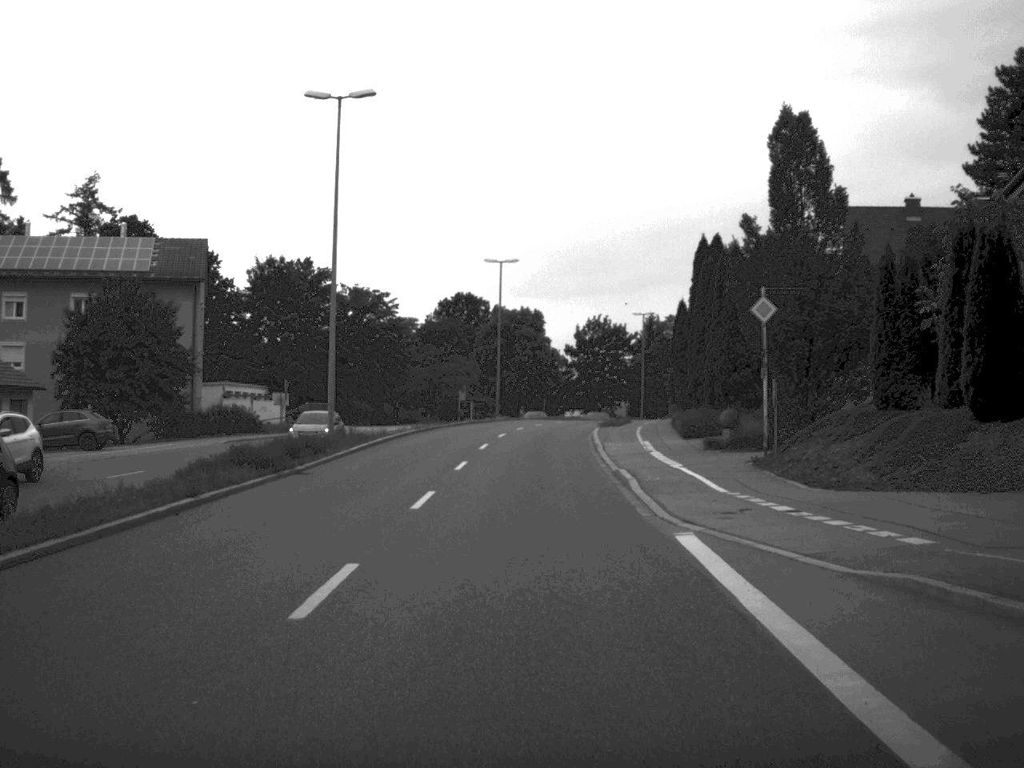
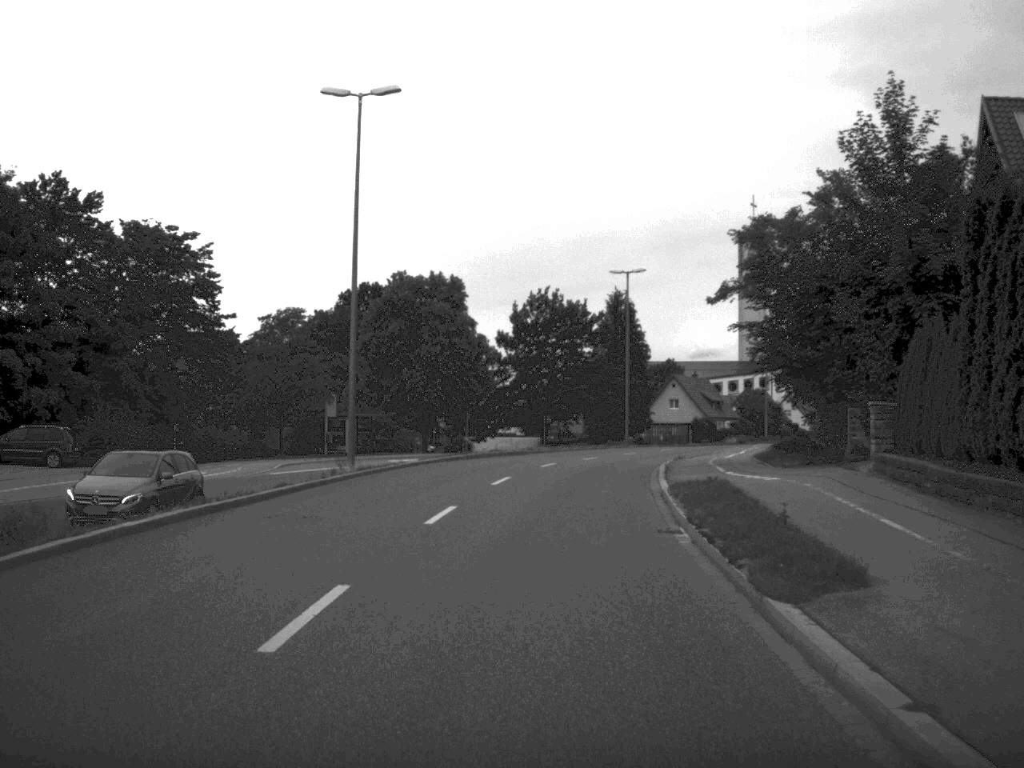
(+0.7, +45.4) m; +3°
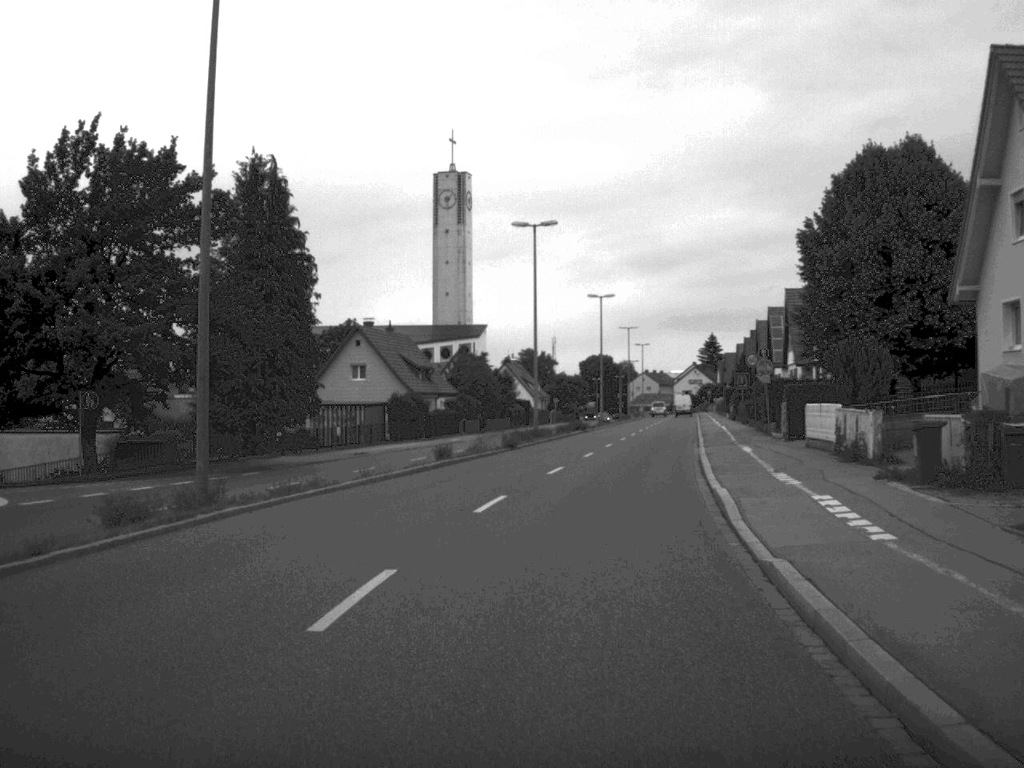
(+5.4, +51.6) m; +14°
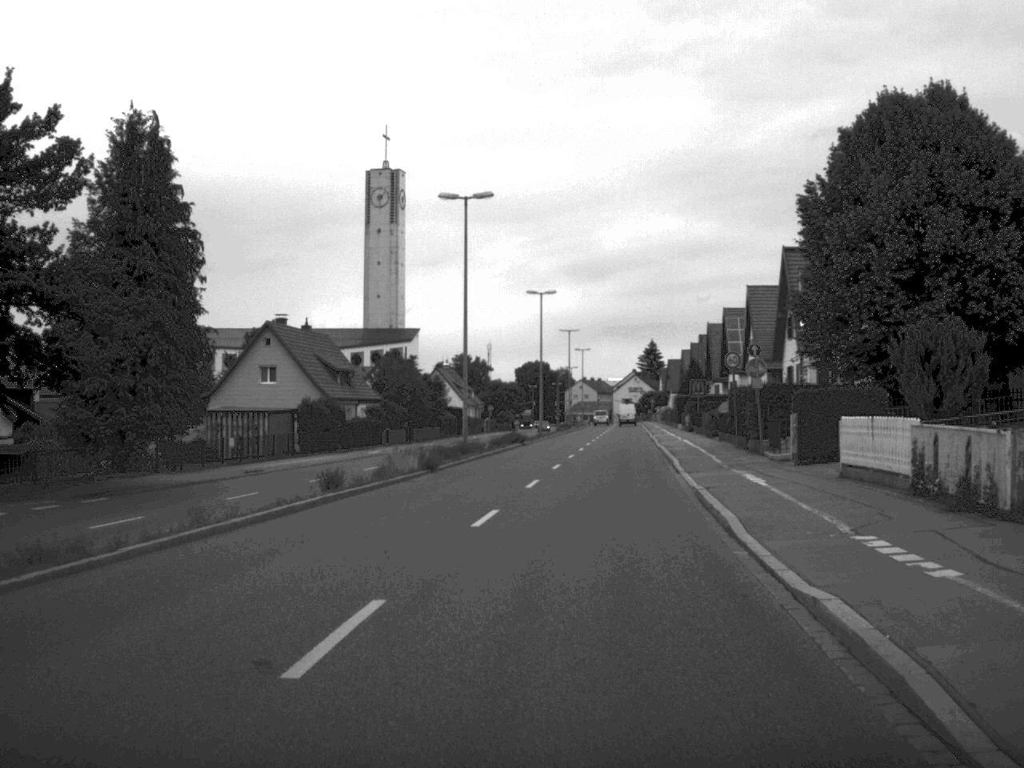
(+0.3, +10.0) m; +3°
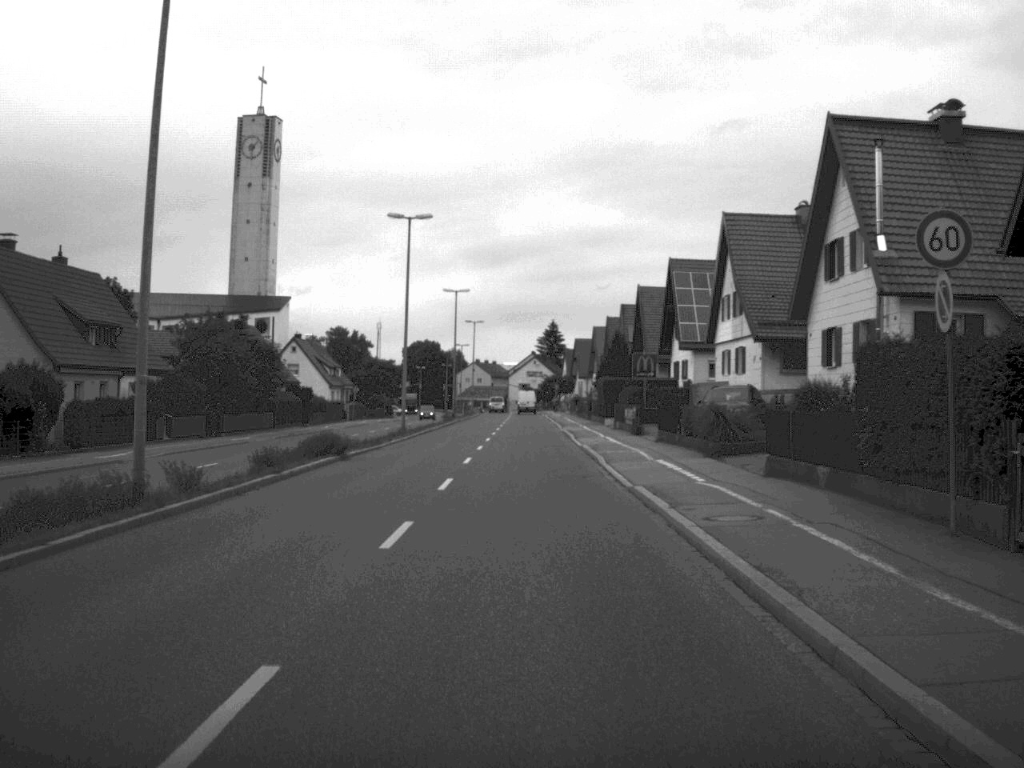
(+1.7, +30.1) m; +4°
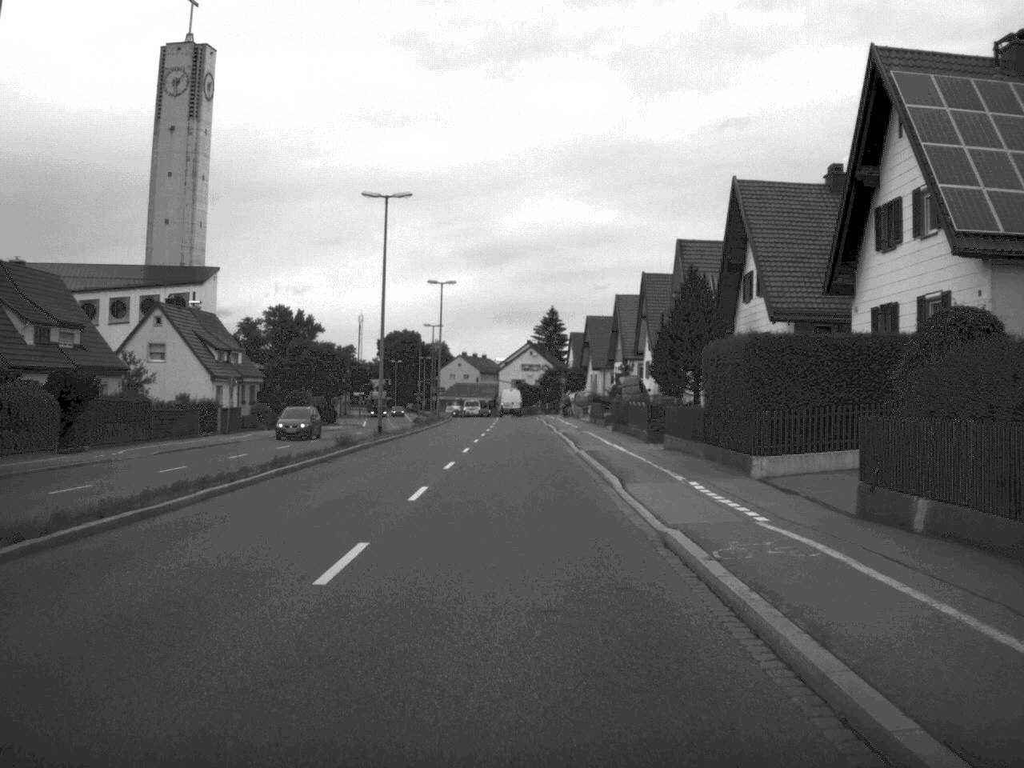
(+0.2, +46.7) m; 0°
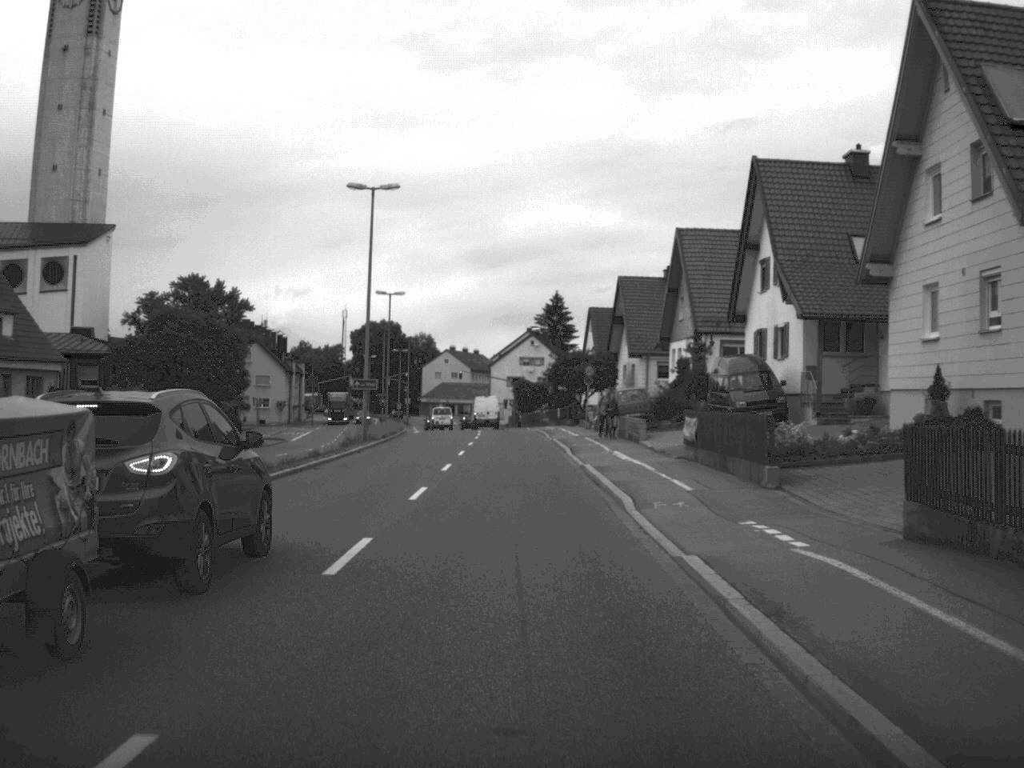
(-0.1, +43.2) m; 0°
